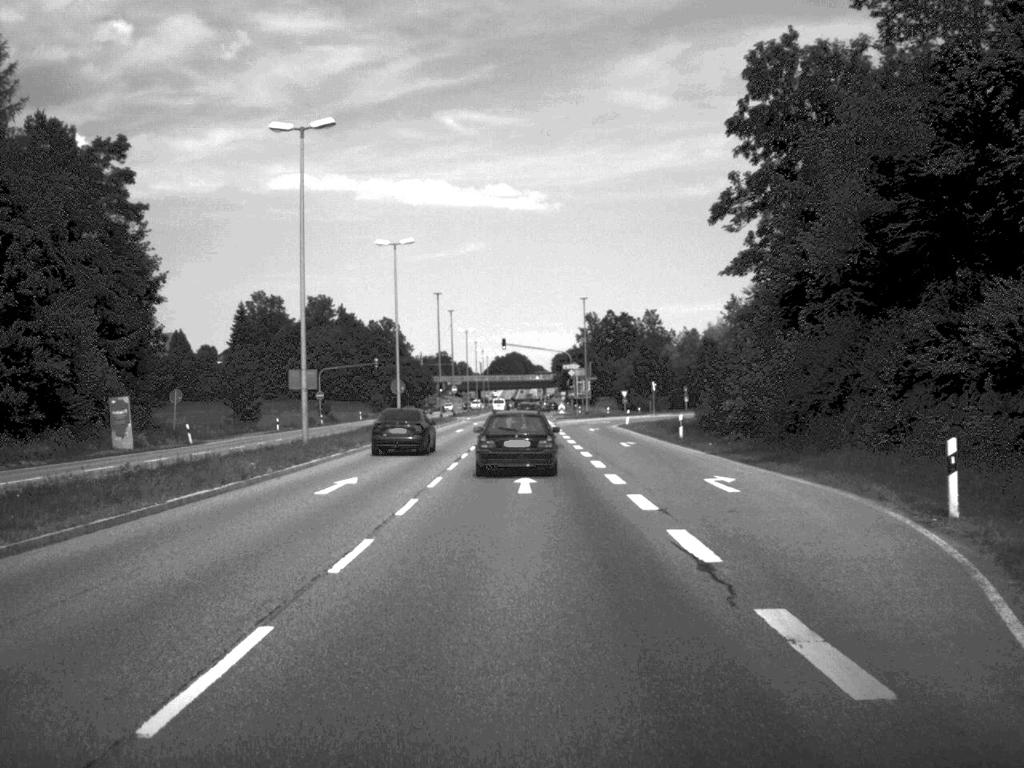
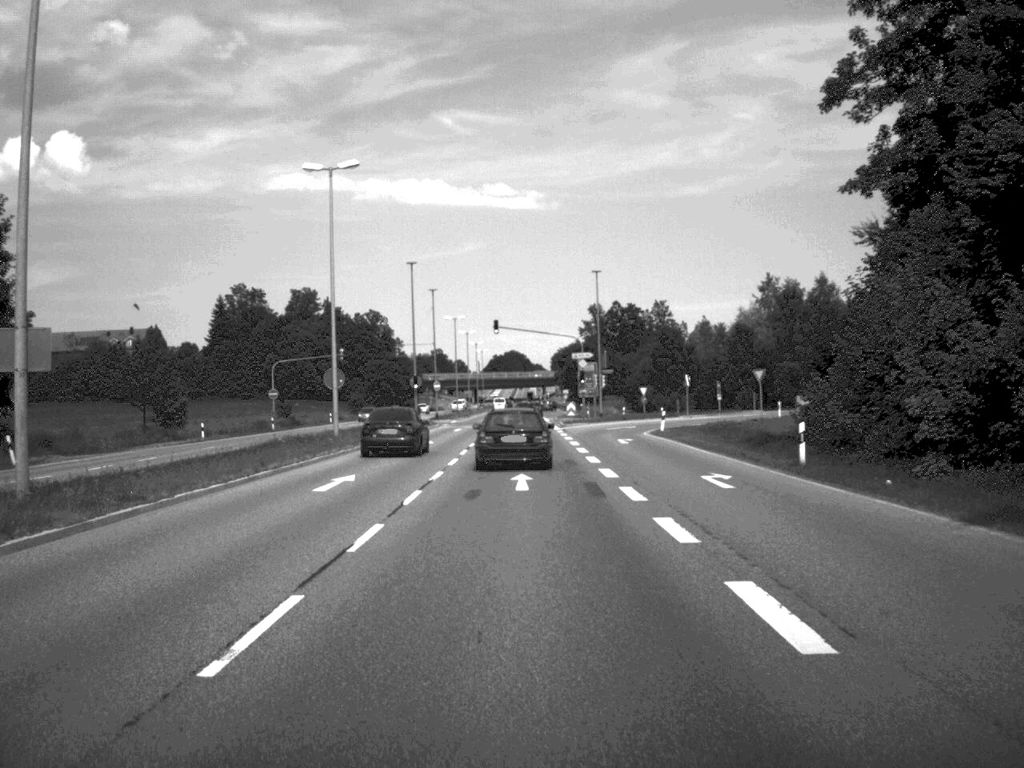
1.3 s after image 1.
(0.0, +22.5) m; 0°
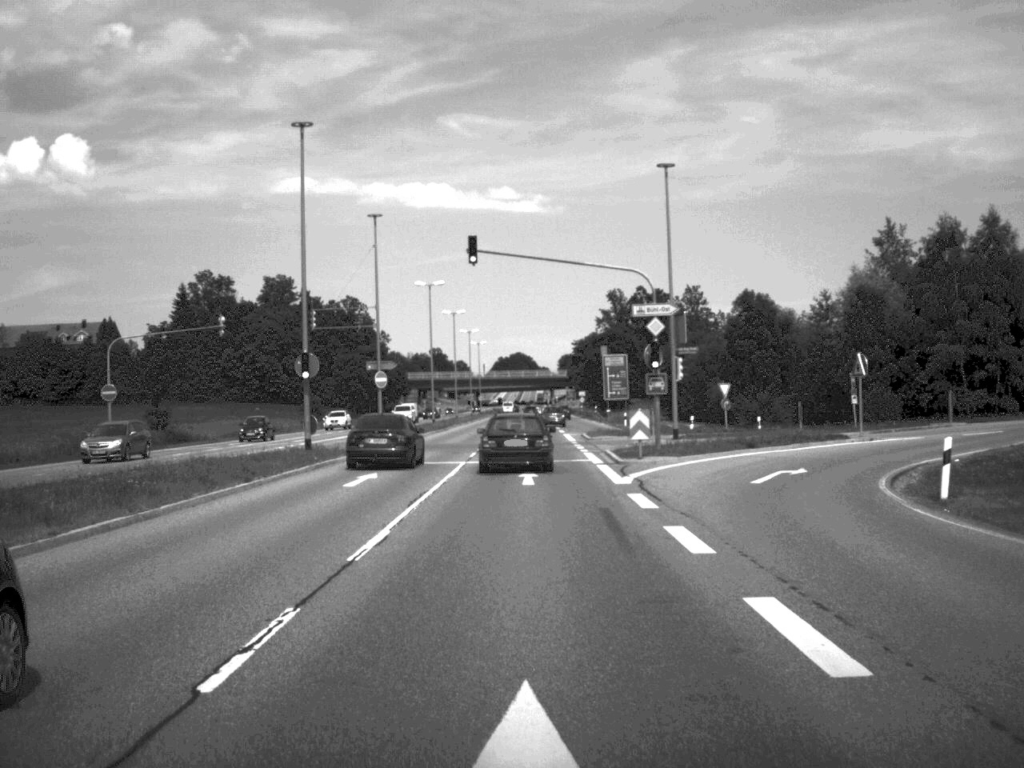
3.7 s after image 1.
(-0.1, +42.0) m; 0°
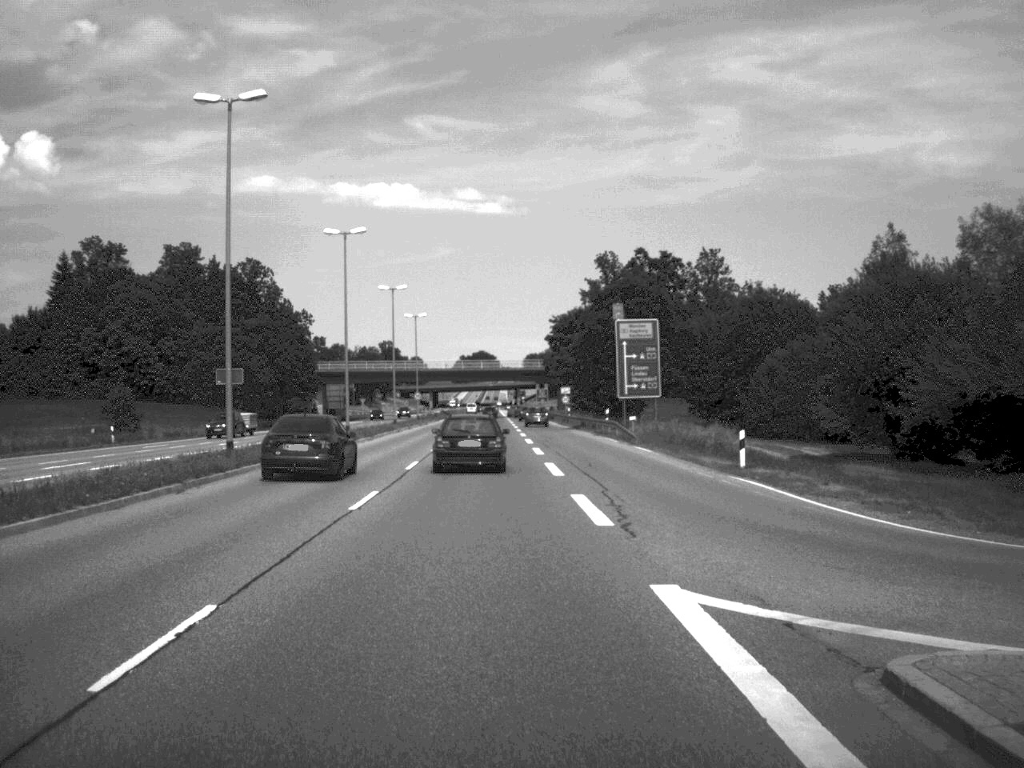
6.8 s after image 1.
(+0.5, +55.8) m; +2°
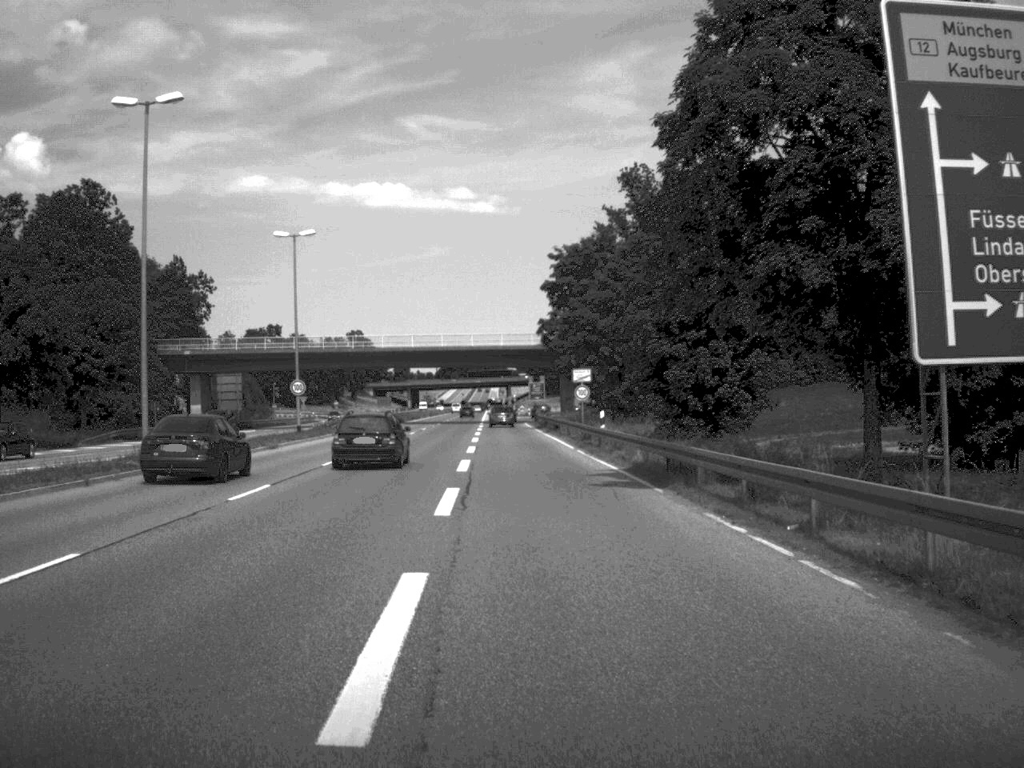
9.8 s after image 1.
(+0.6, +58.8) m; 0°
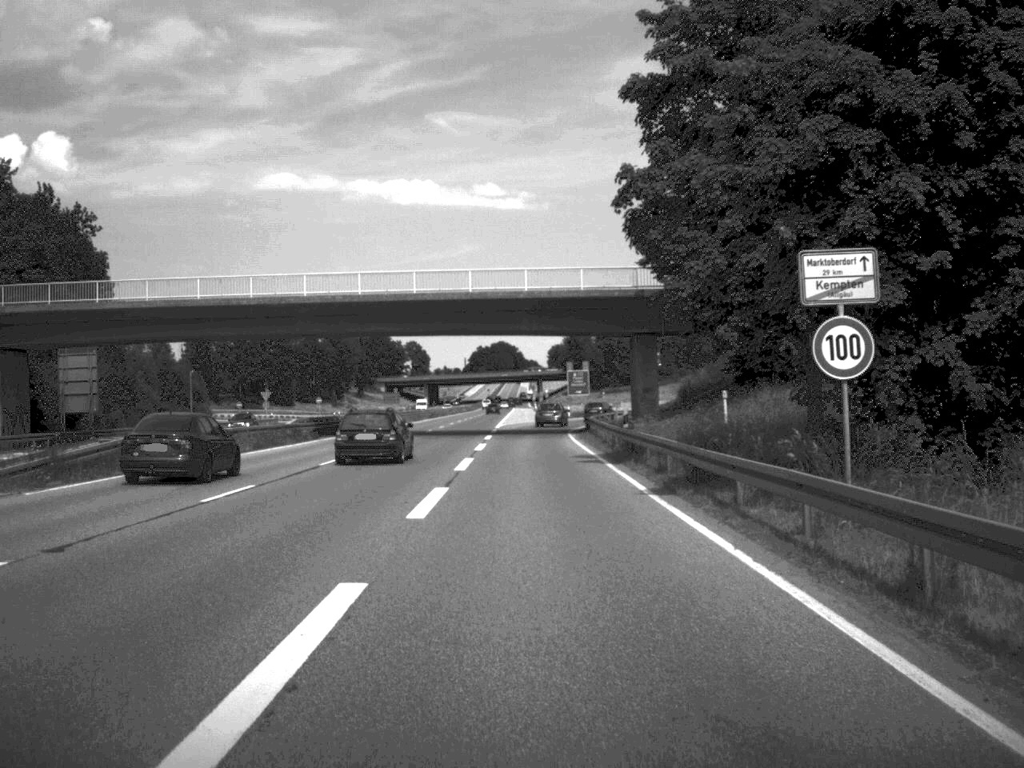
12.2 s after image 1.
(-0.6, +48.7) m; -1°
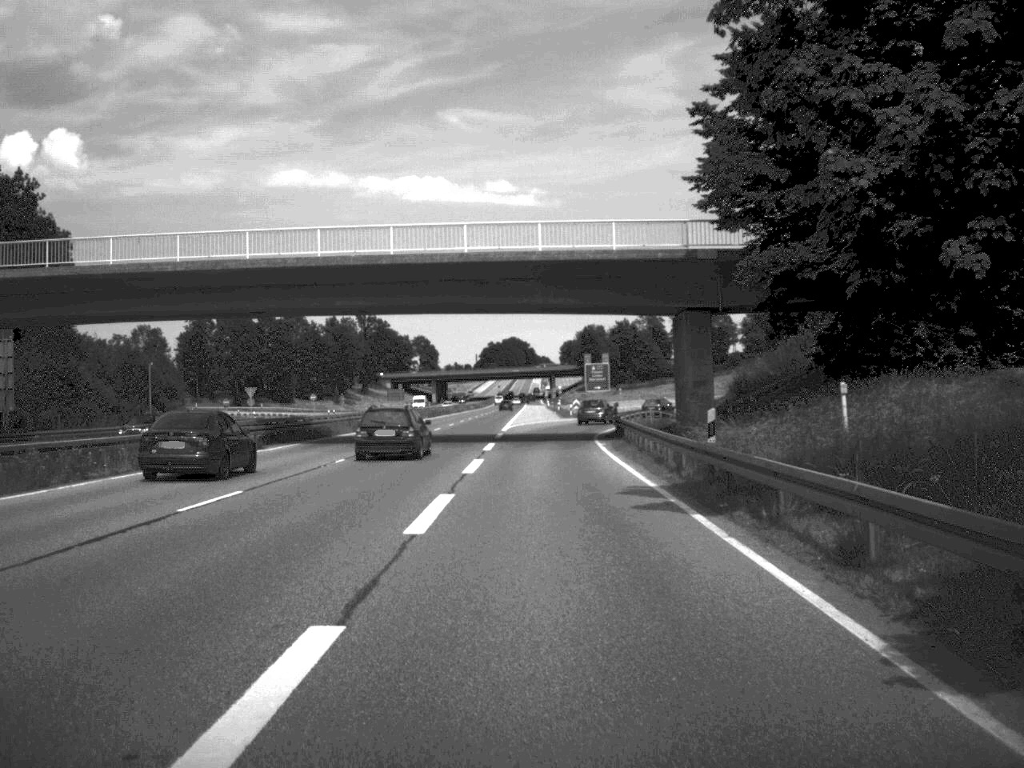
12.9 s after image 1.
(-0.1, +14.1) m; -1°
